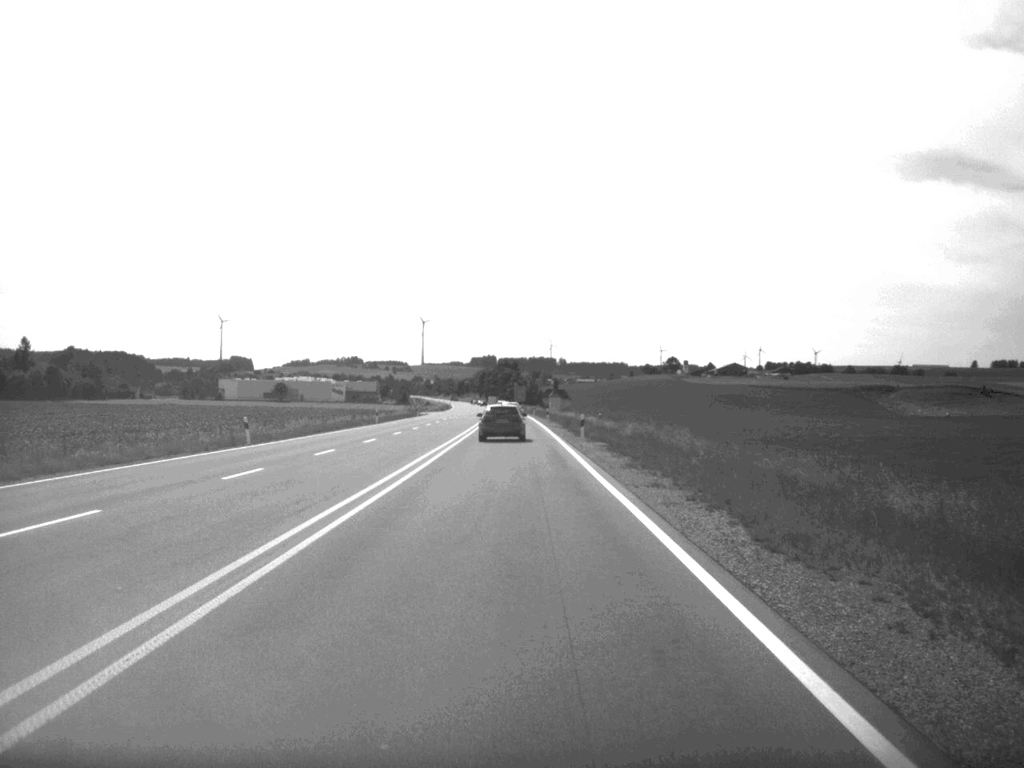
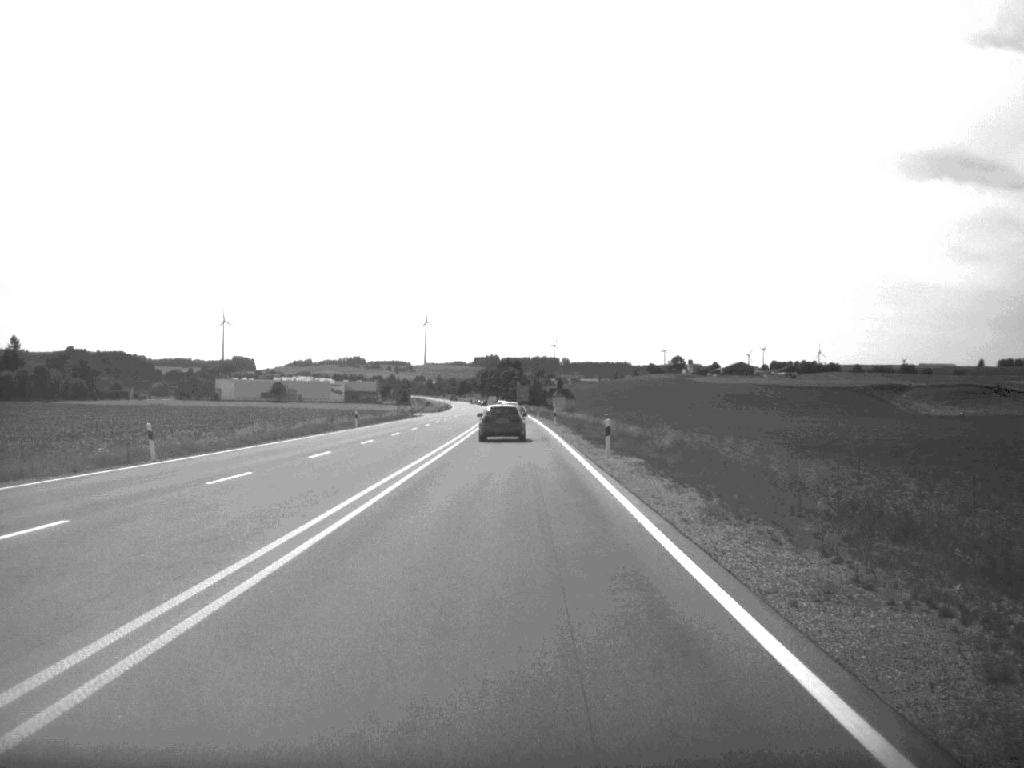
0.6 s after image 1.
(0.0, +13.2) m; 0°
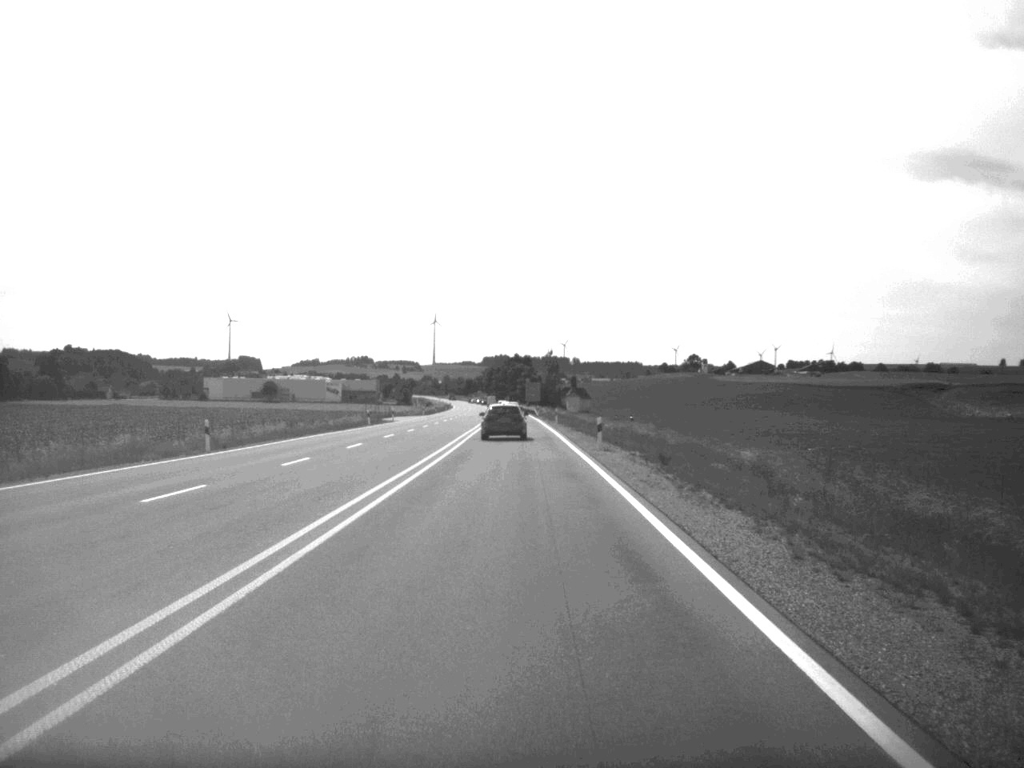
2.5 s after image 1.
(-0.2, +40.7) m; 0°
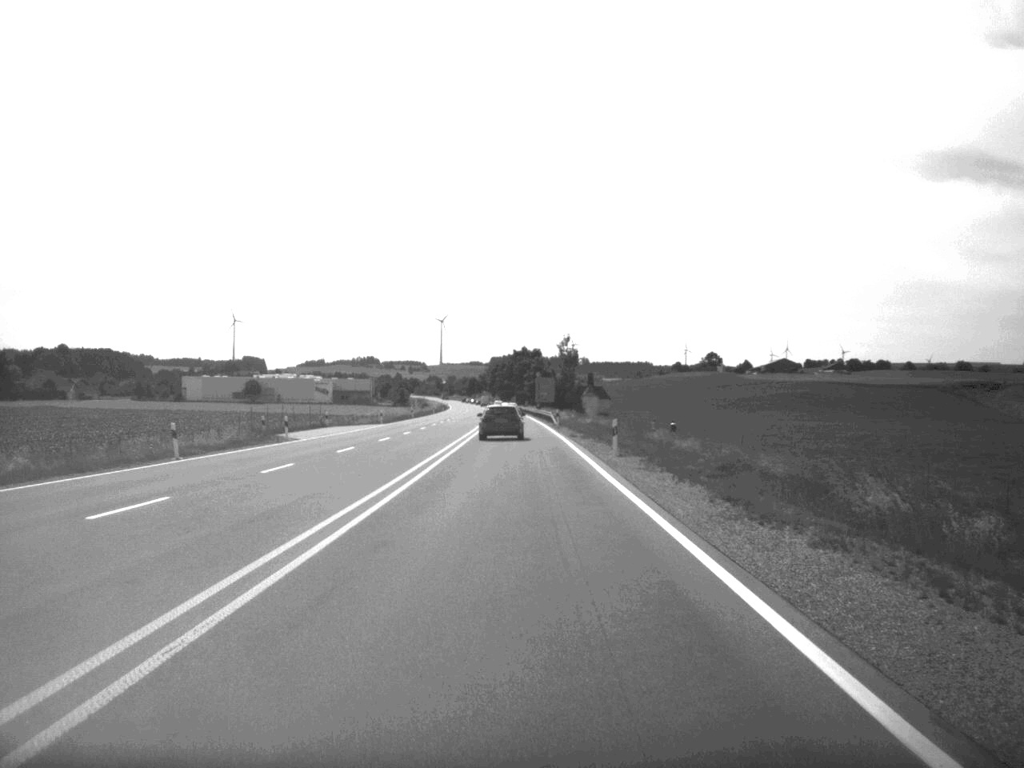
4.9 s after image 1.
(-0.2, +50.6) m; 0°
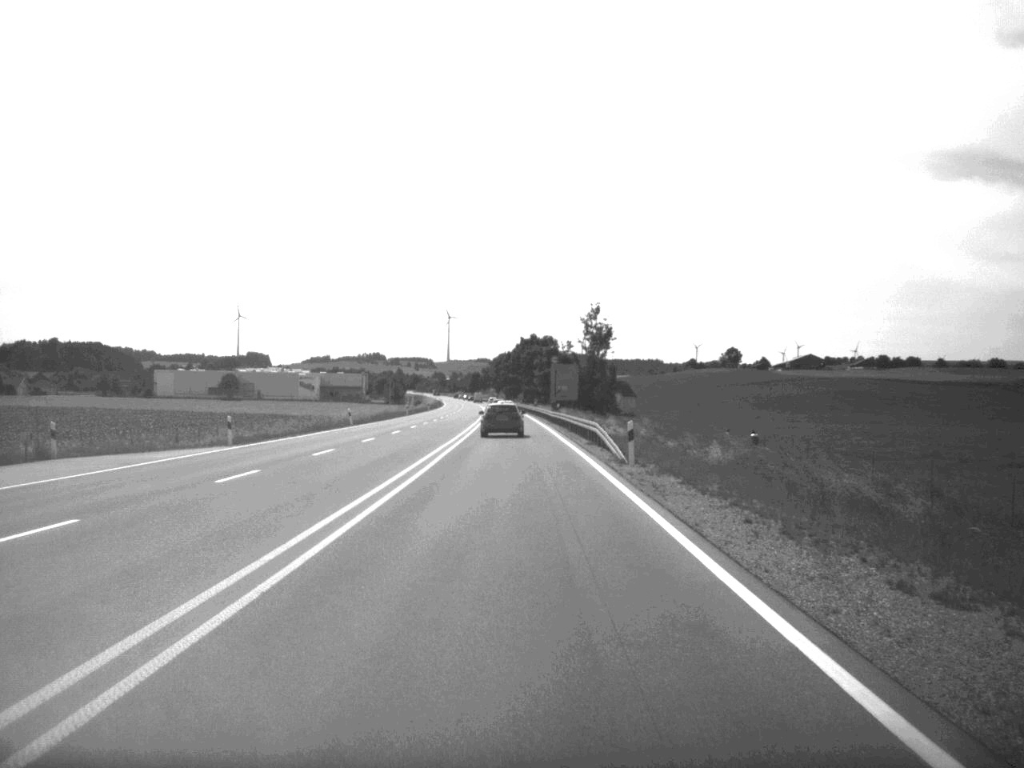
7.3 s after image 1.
(-0.2, +52.3) m; 0°
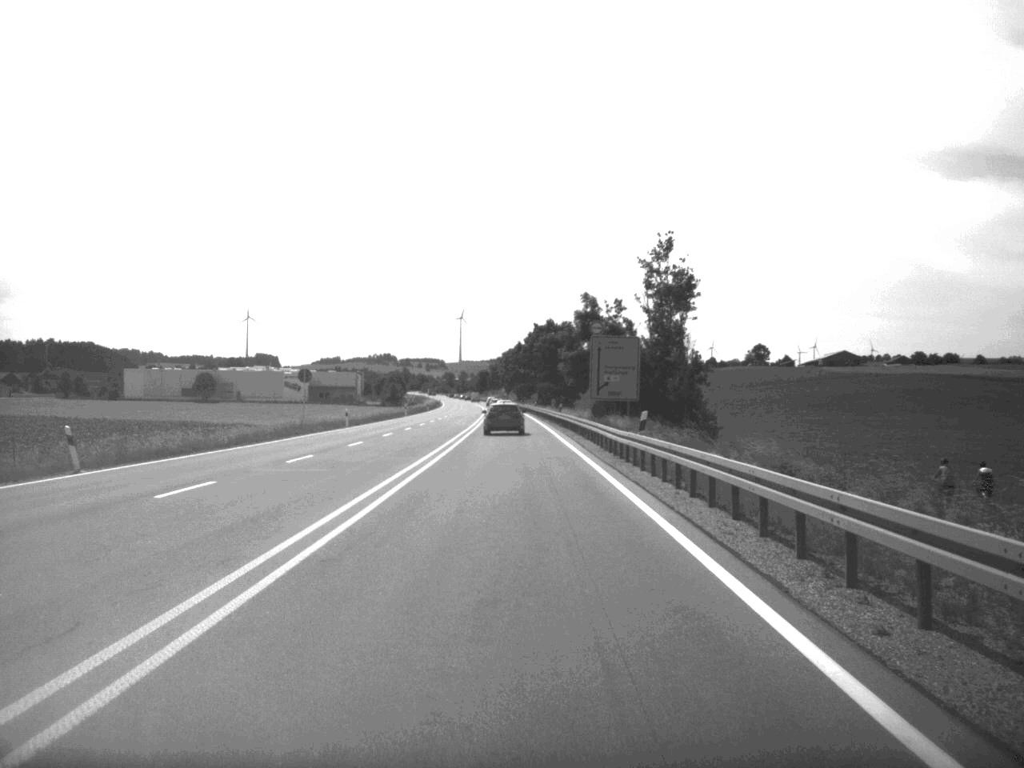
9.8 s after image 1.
(-0.3, +51.8) m; -1°
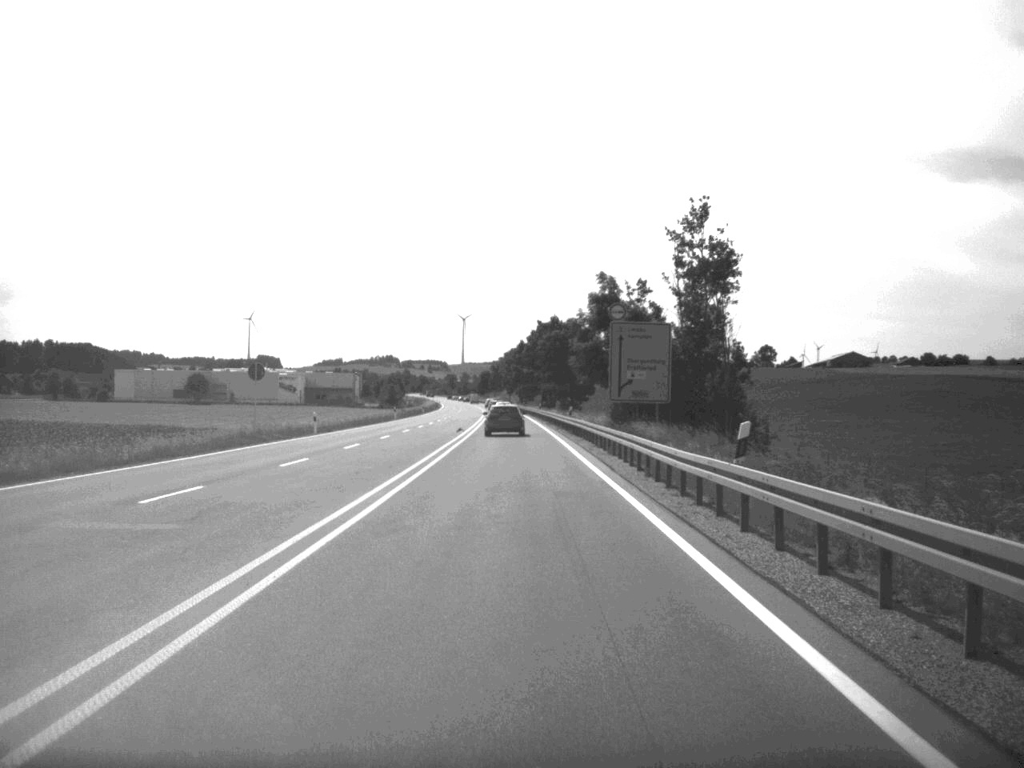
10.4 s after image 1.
(0.0, +12.8) m; 0°
